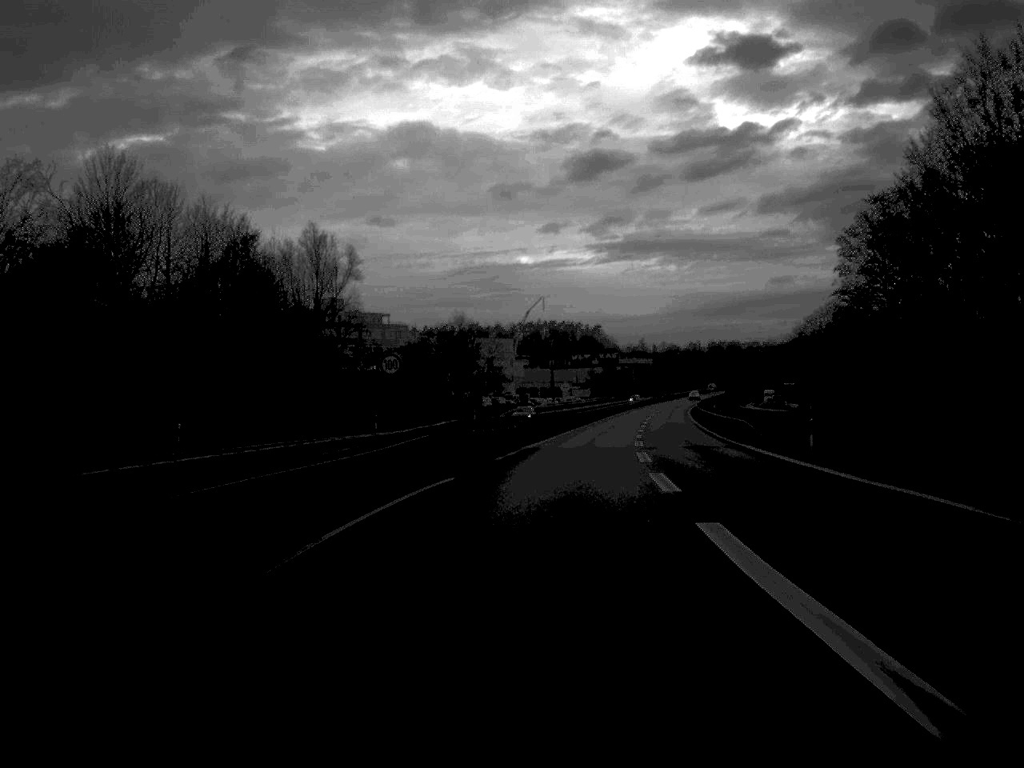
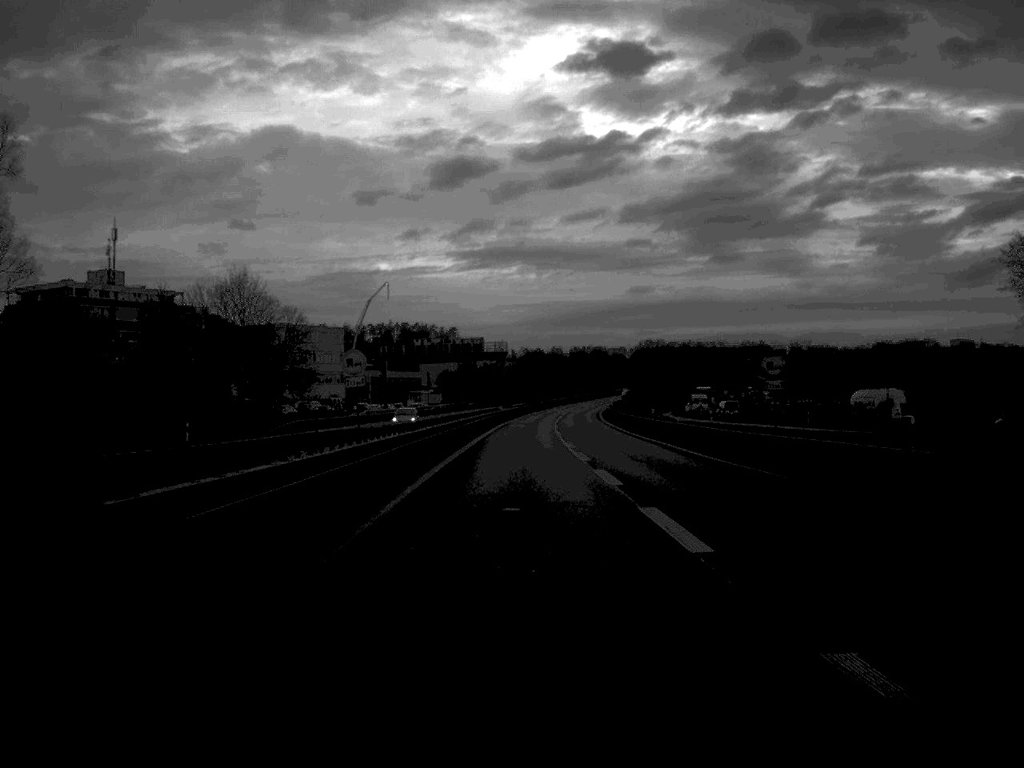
(+3.9, +68.5) m; +7°
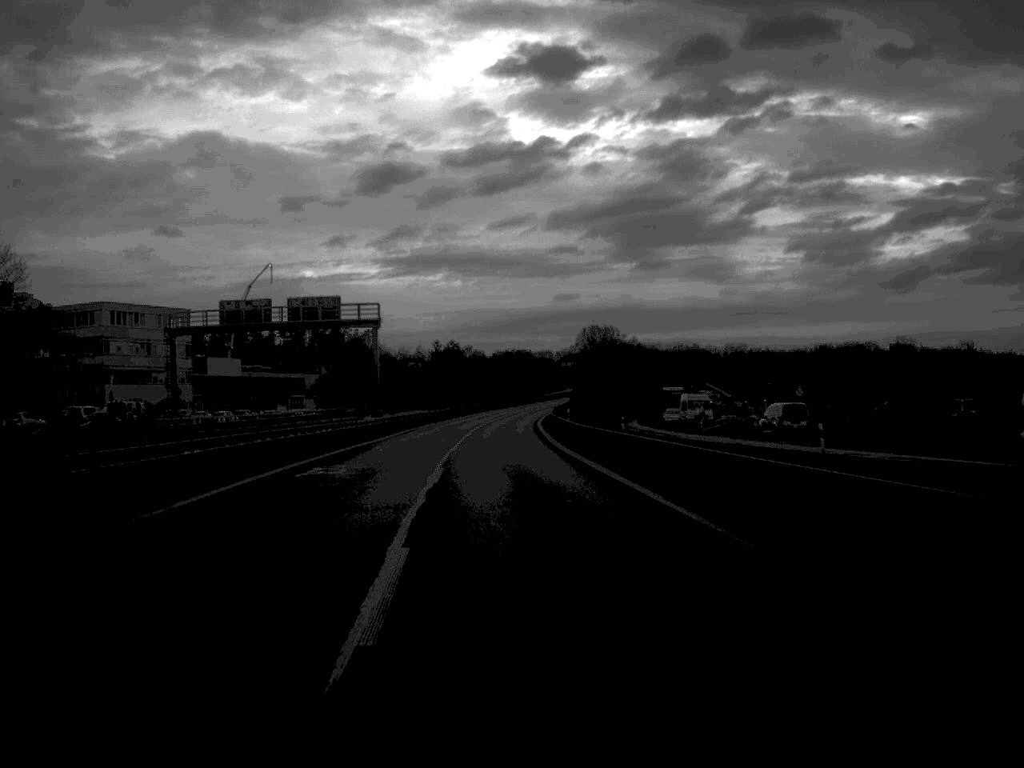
(+2.3, +58.6) m; +3°
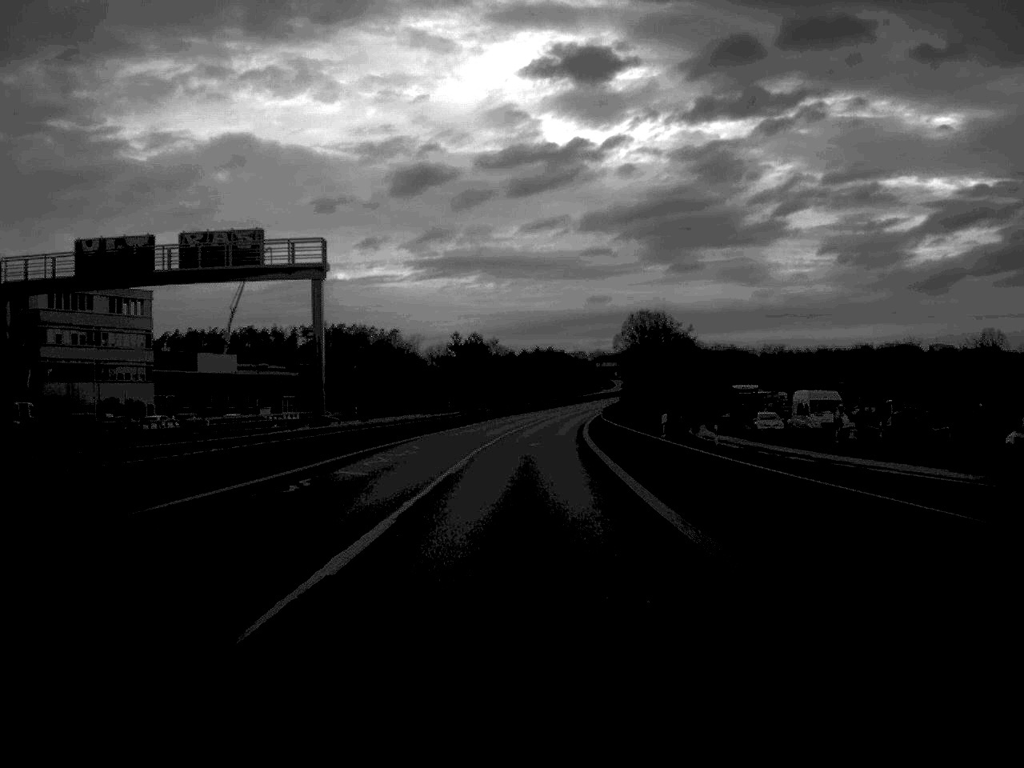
(-0.4, +32.4) m; -1°
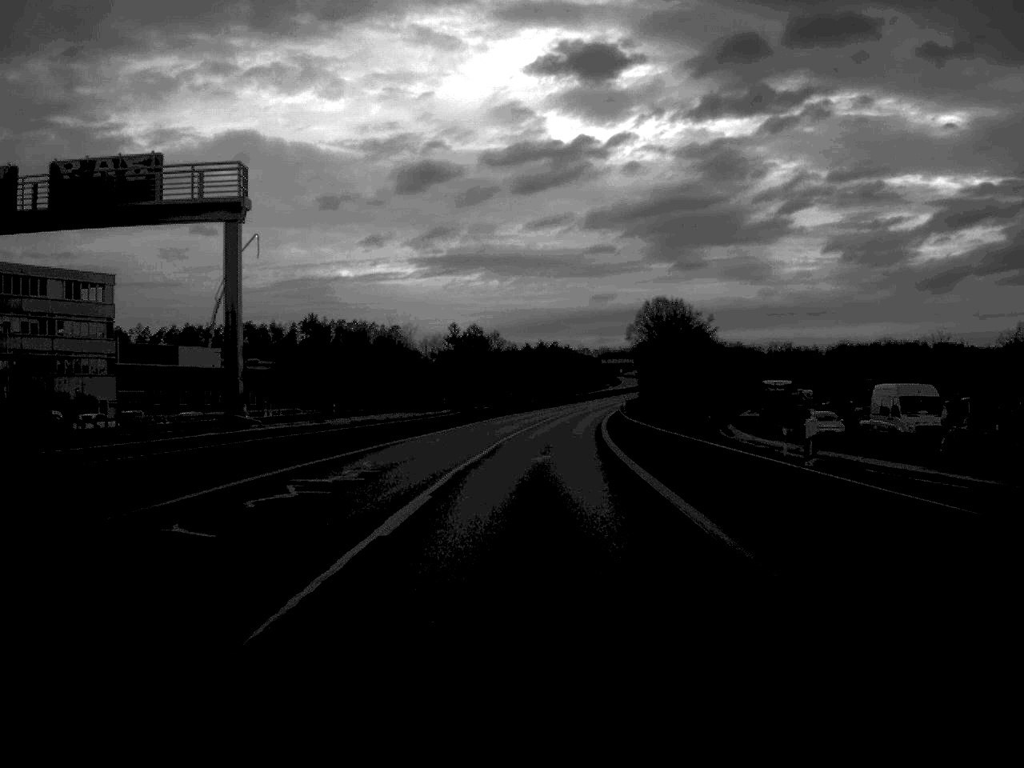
(0.0, +15.0) m; 0°
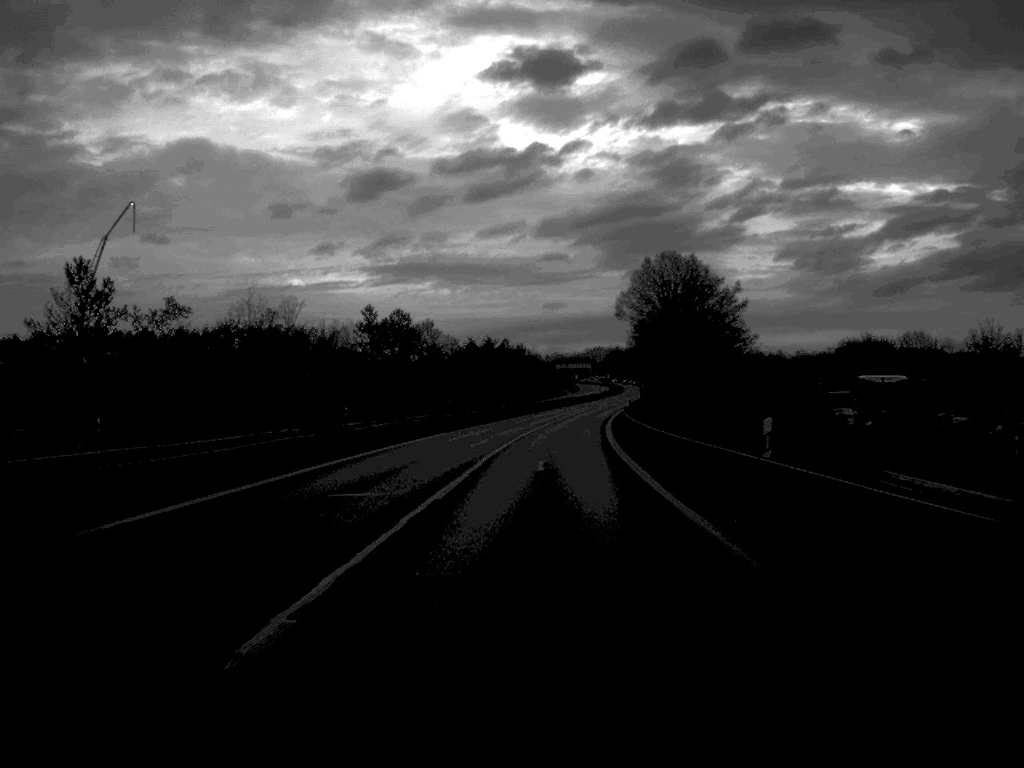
(+0.9, +47.1) m; +2°
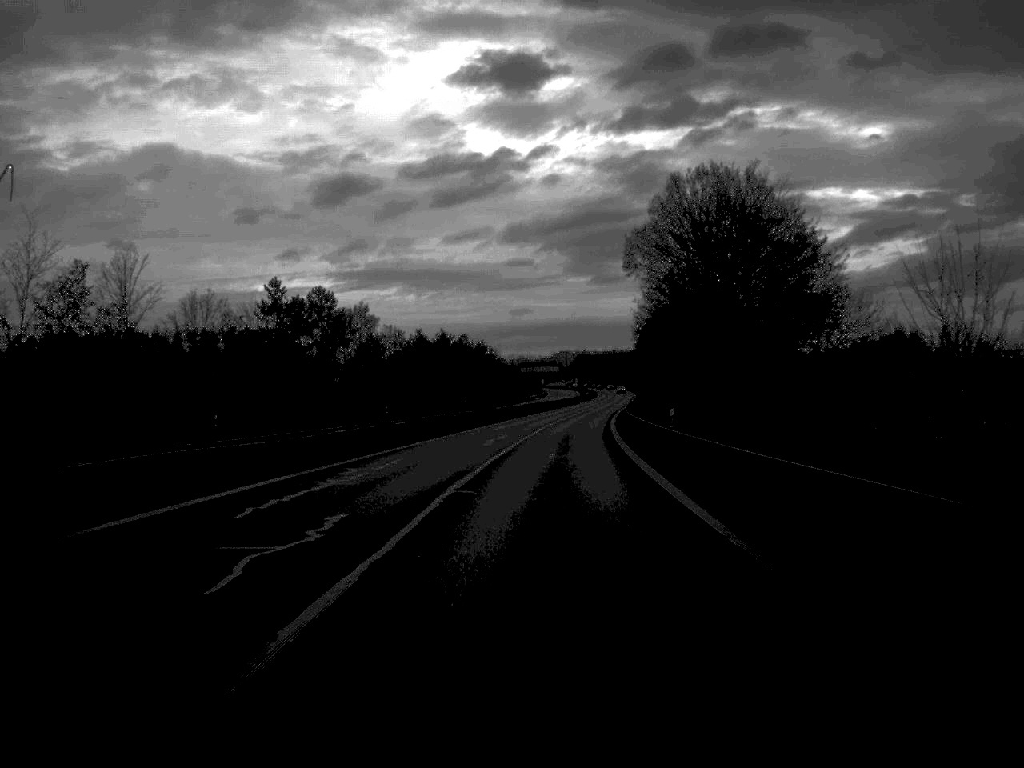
(+0.5, +33.8) m; +2°
